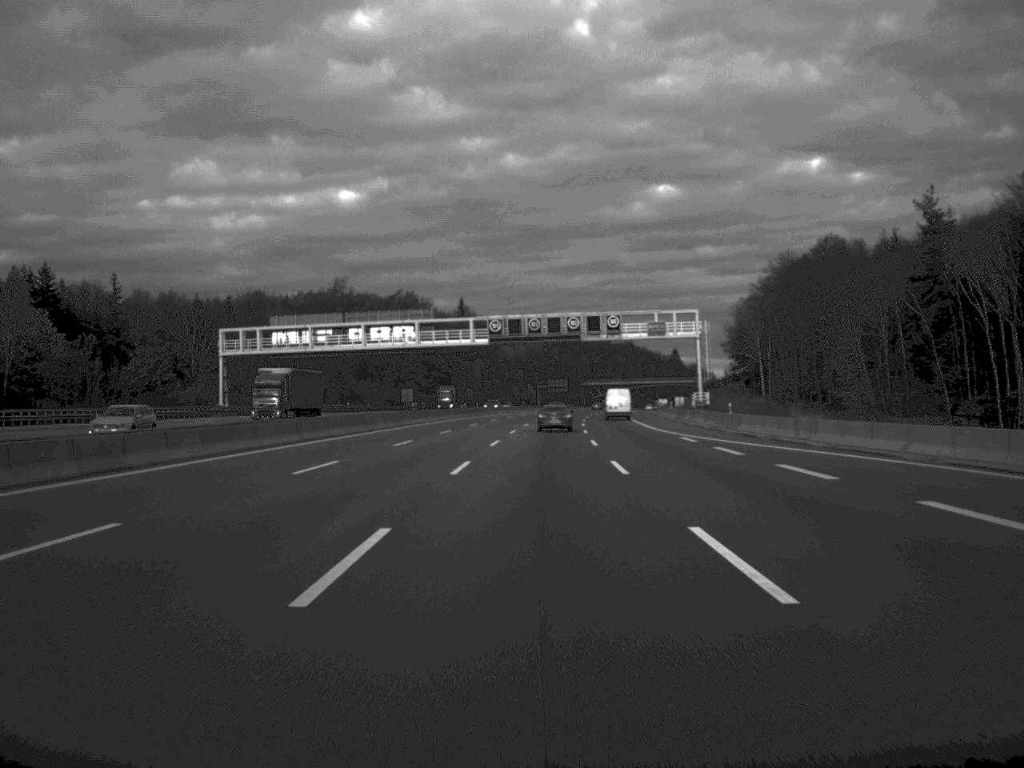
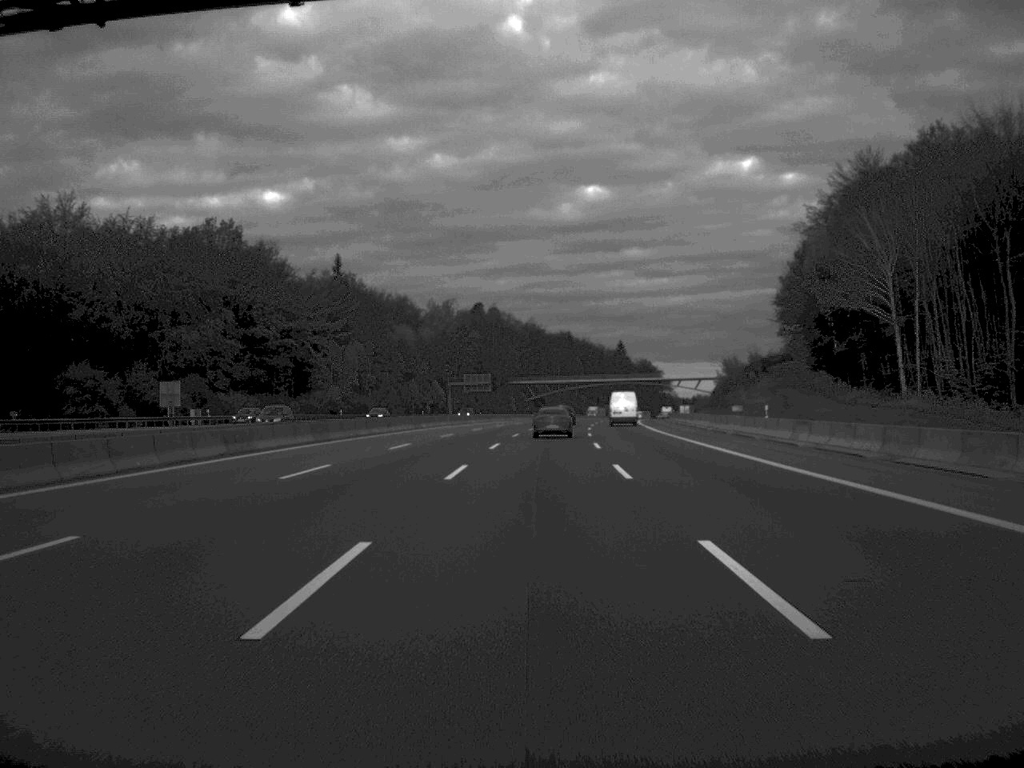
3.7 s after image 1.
(+3.0, +108.8) m; +3°
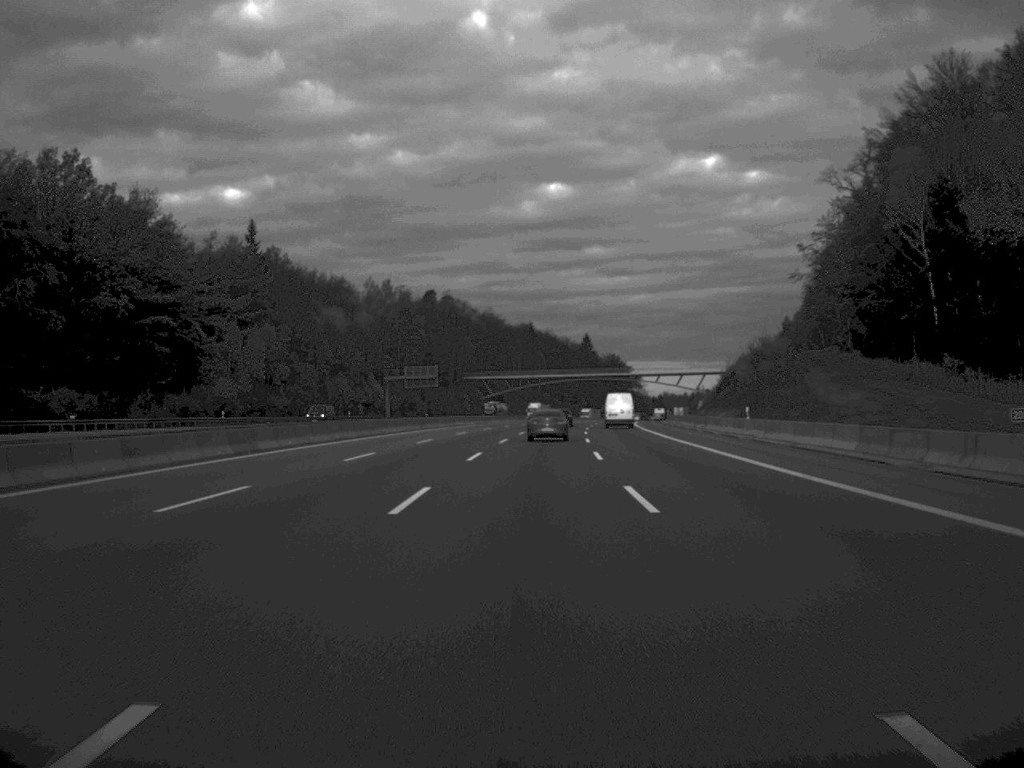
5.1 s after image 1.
(+0.7, +43.6) m; +2°
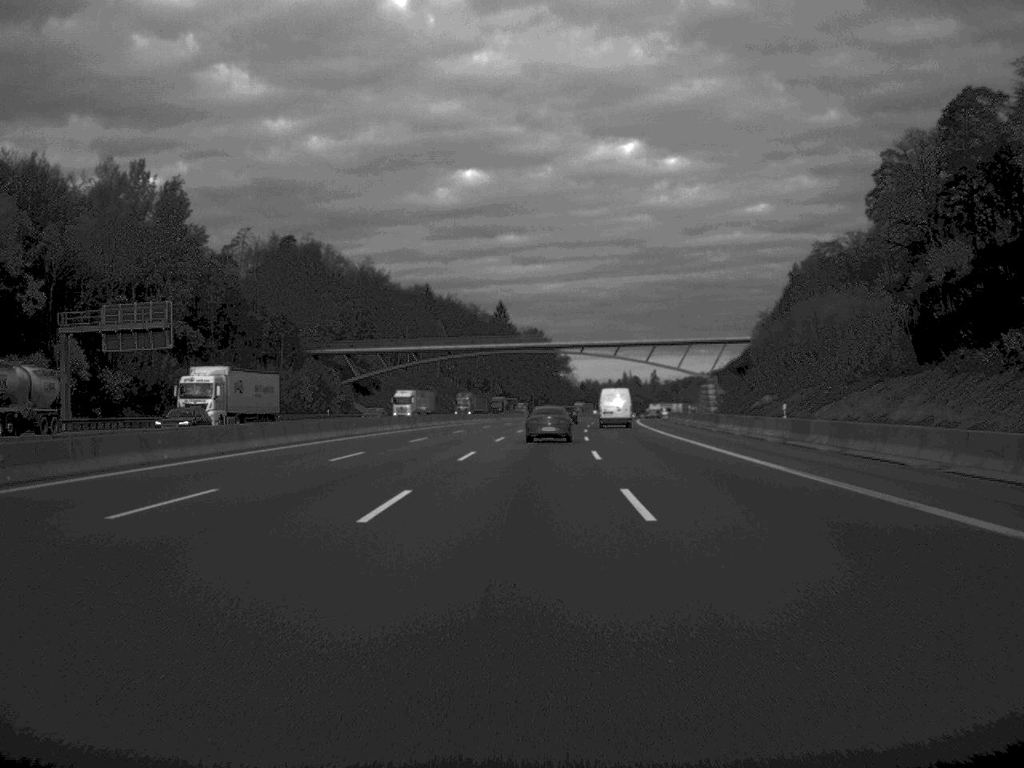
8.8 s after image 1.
(+3.9, +109.1) m; +4°
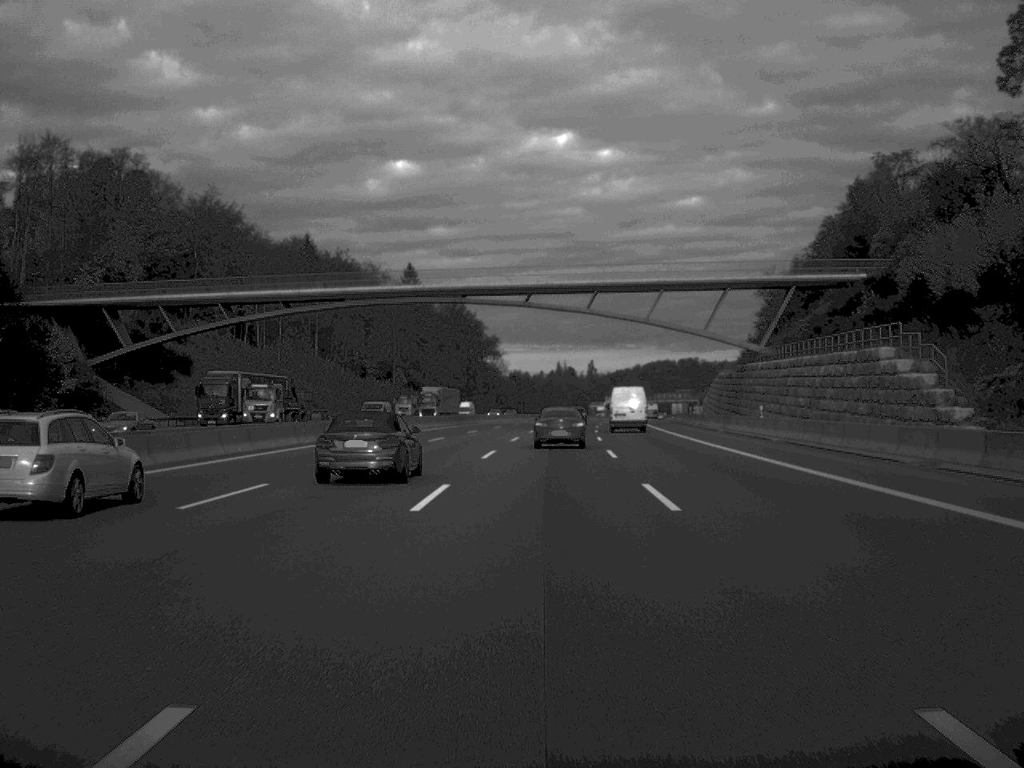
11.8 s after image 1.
(+2.2, +88.3) m; +3°
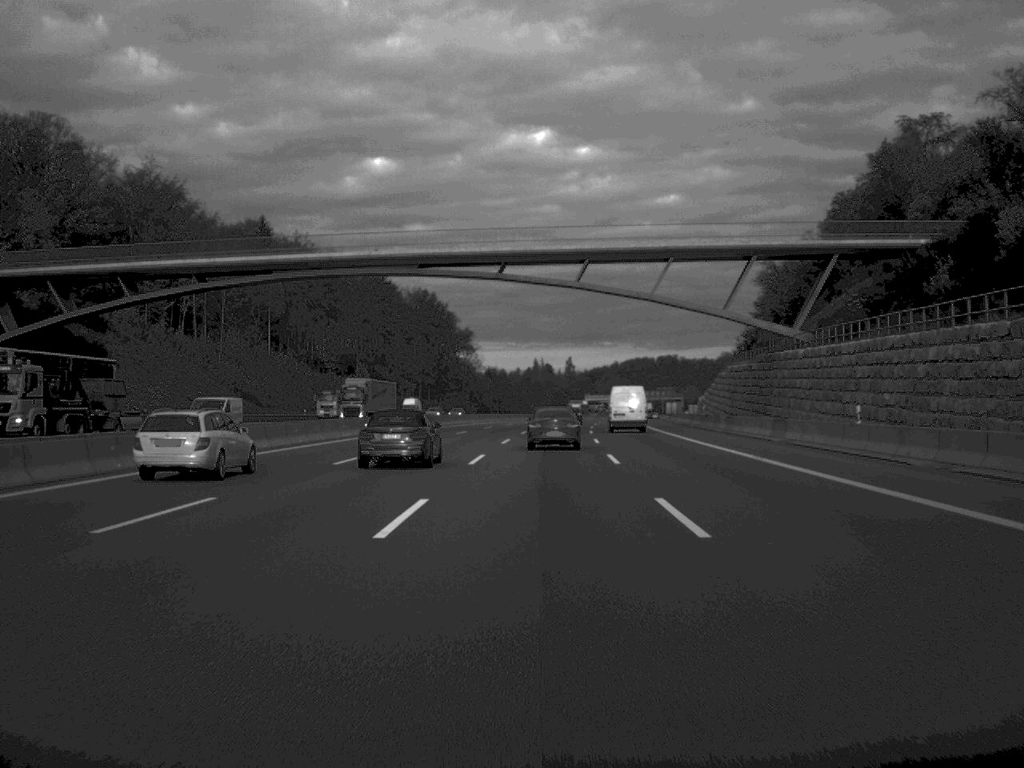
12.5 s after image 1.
(+0.2, +20.8) m; +1°
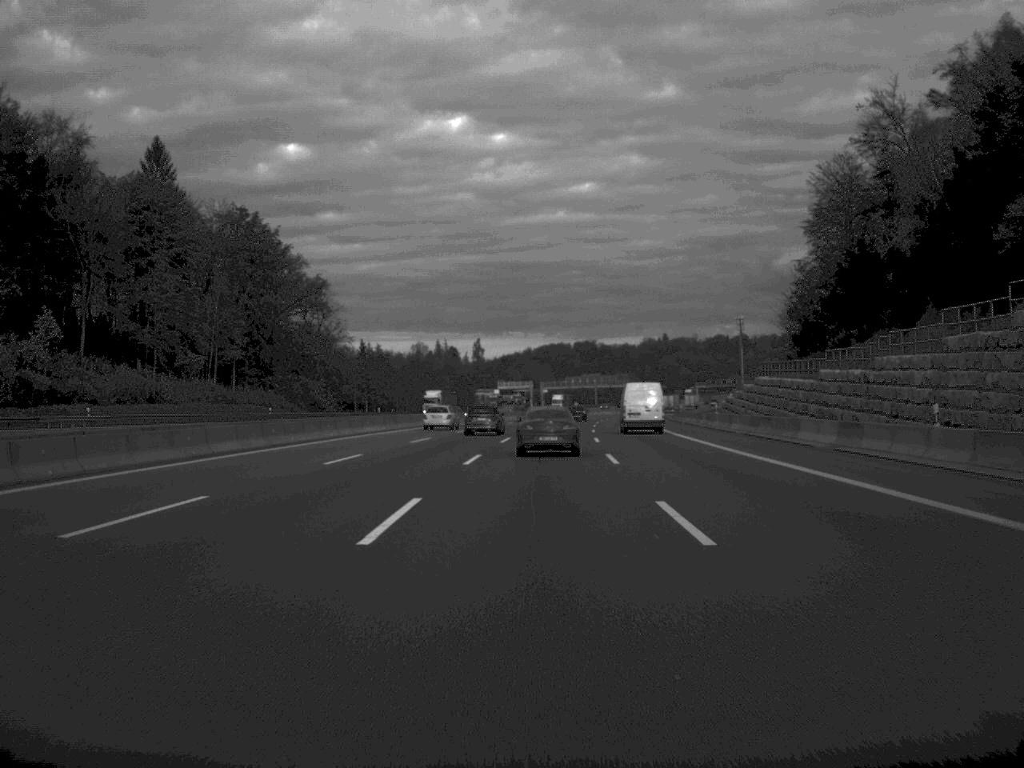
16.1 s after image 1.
(+3.9, +108.1) m; +4°
